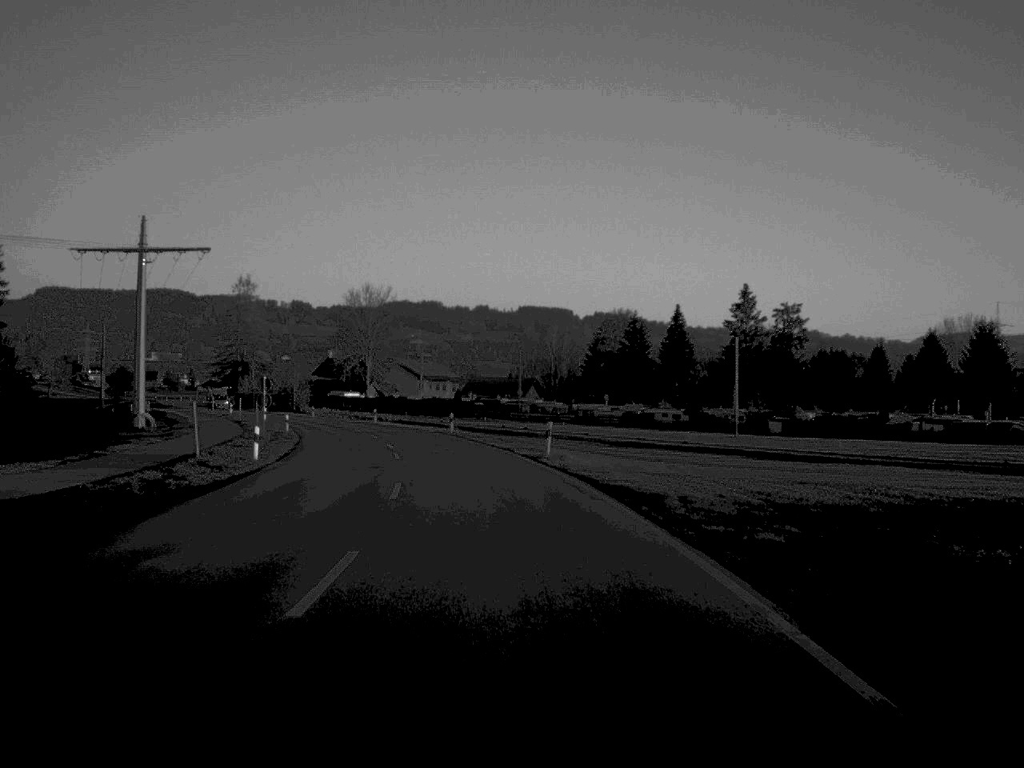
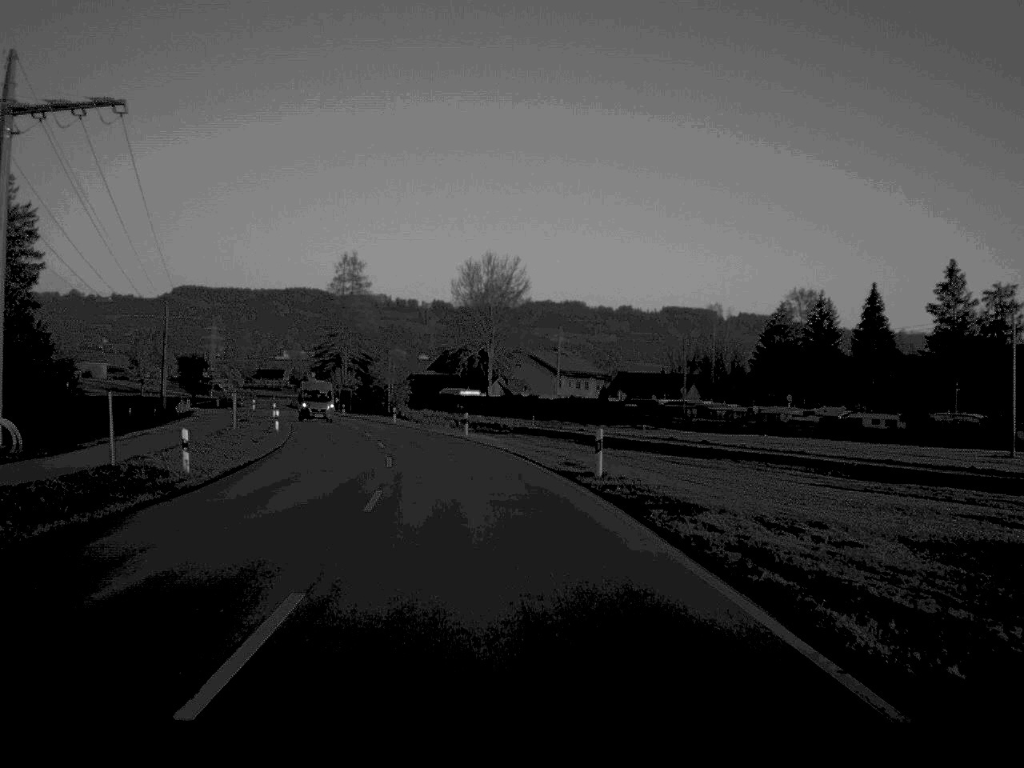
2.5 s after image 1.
(-2.2, +39.1) m; -6°
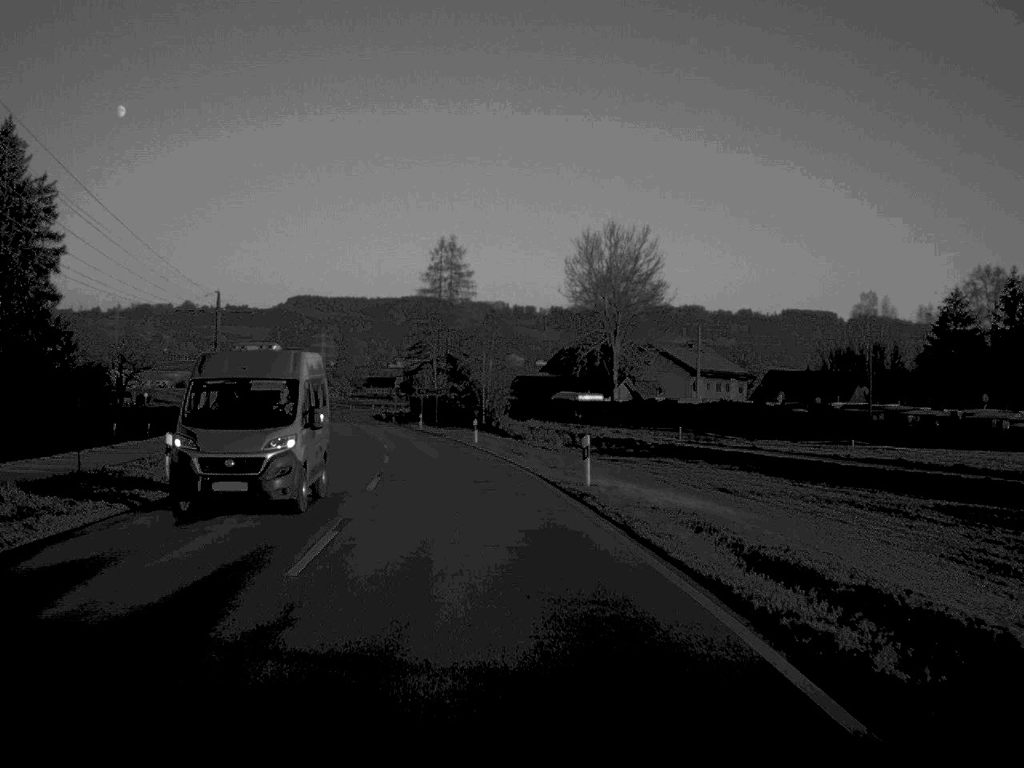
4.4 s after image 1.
(-1.3, +30.4) m; -5°
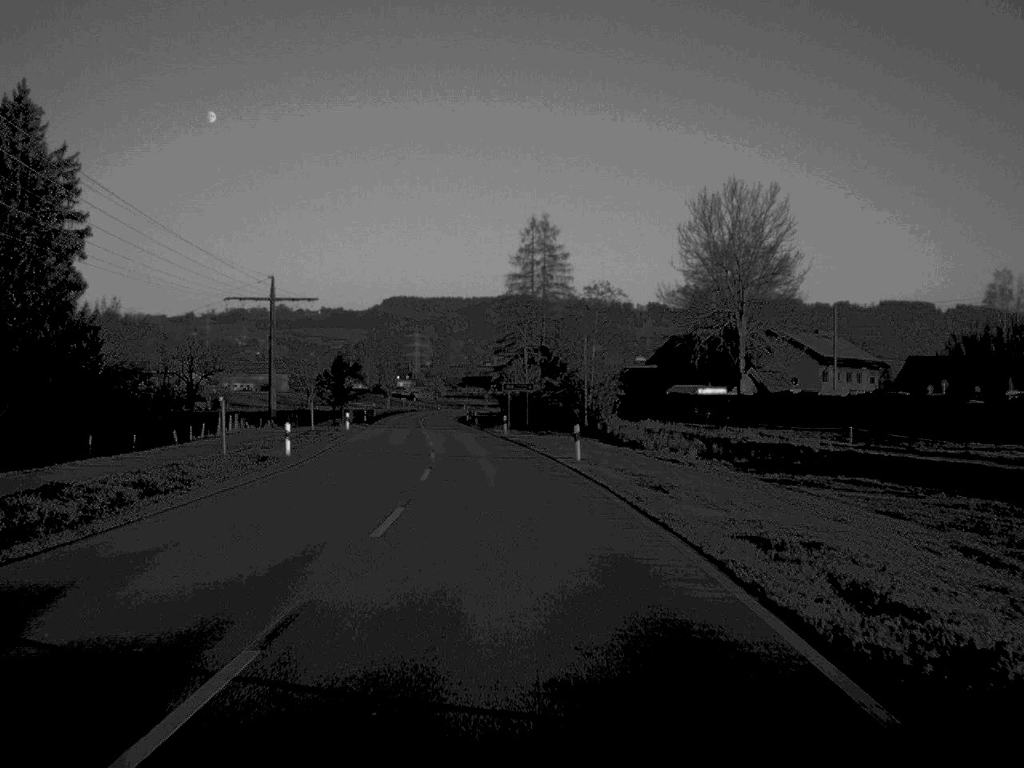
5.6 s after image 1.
(-0.8, +19.8) m; -4°
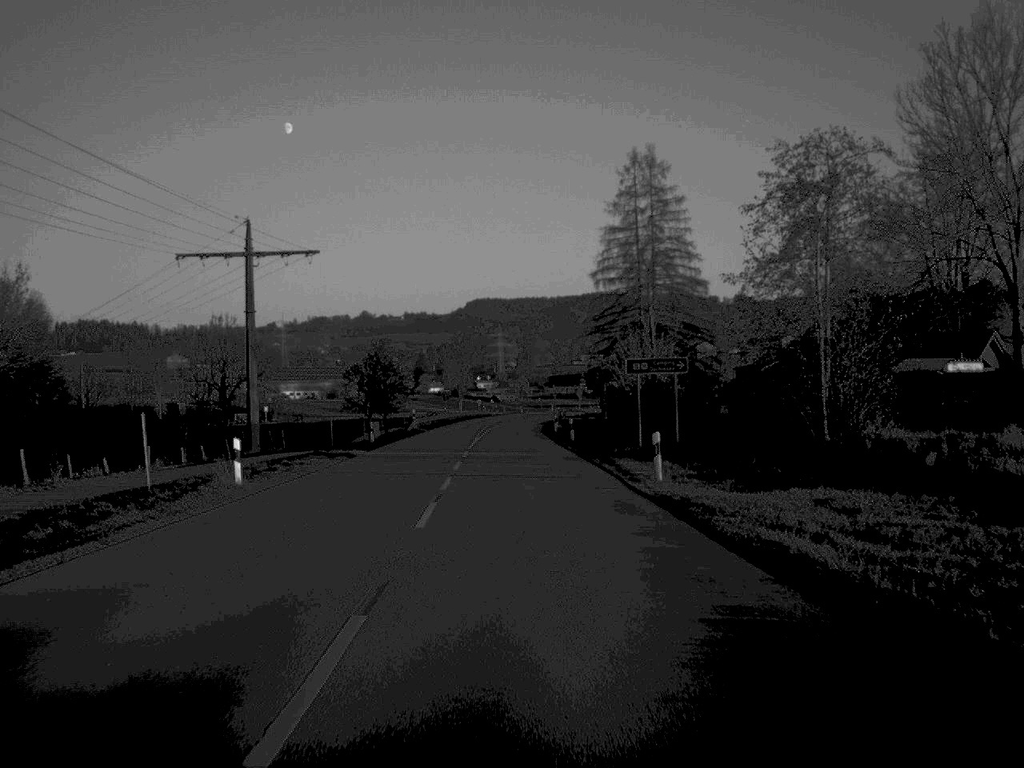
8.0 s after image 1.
(-1.8, +42.3) m; -4°
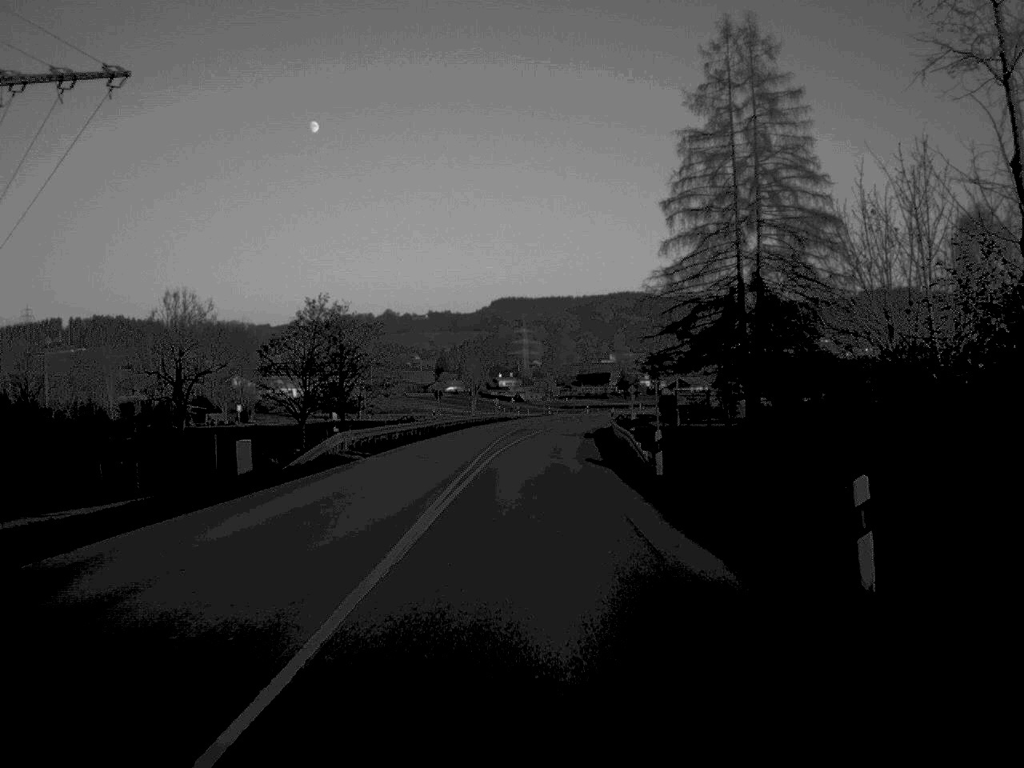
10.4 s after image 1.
(-0.6, +42.7) m; -1°
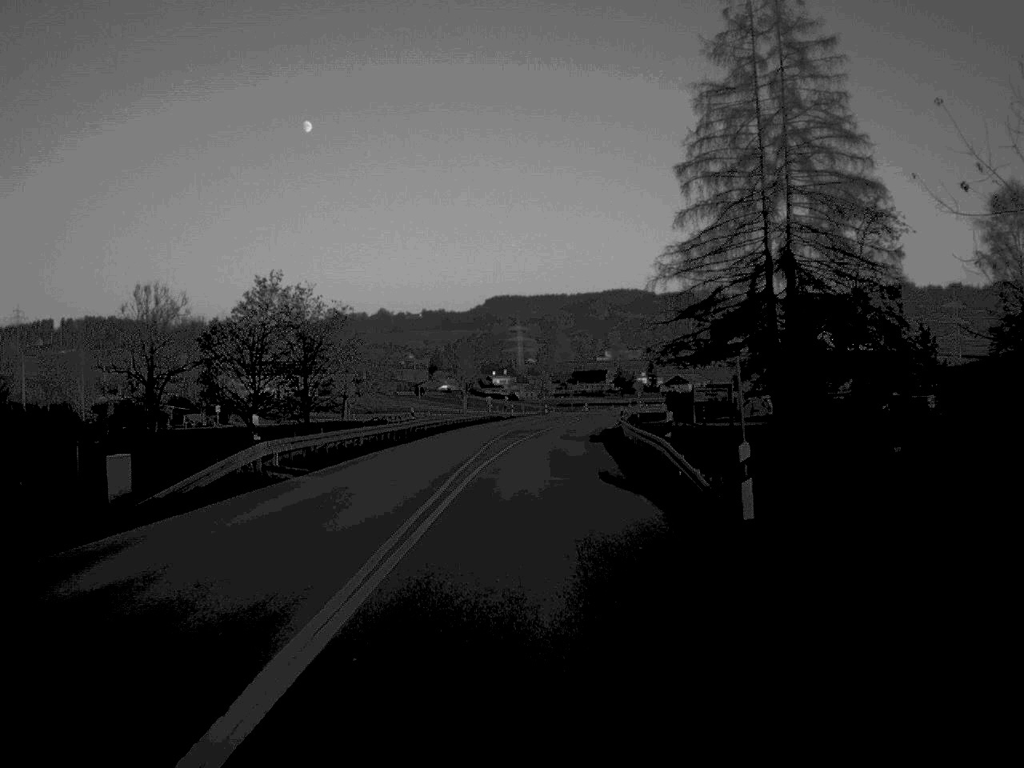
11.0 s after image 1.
(0.0, +10.9) m; 0°
